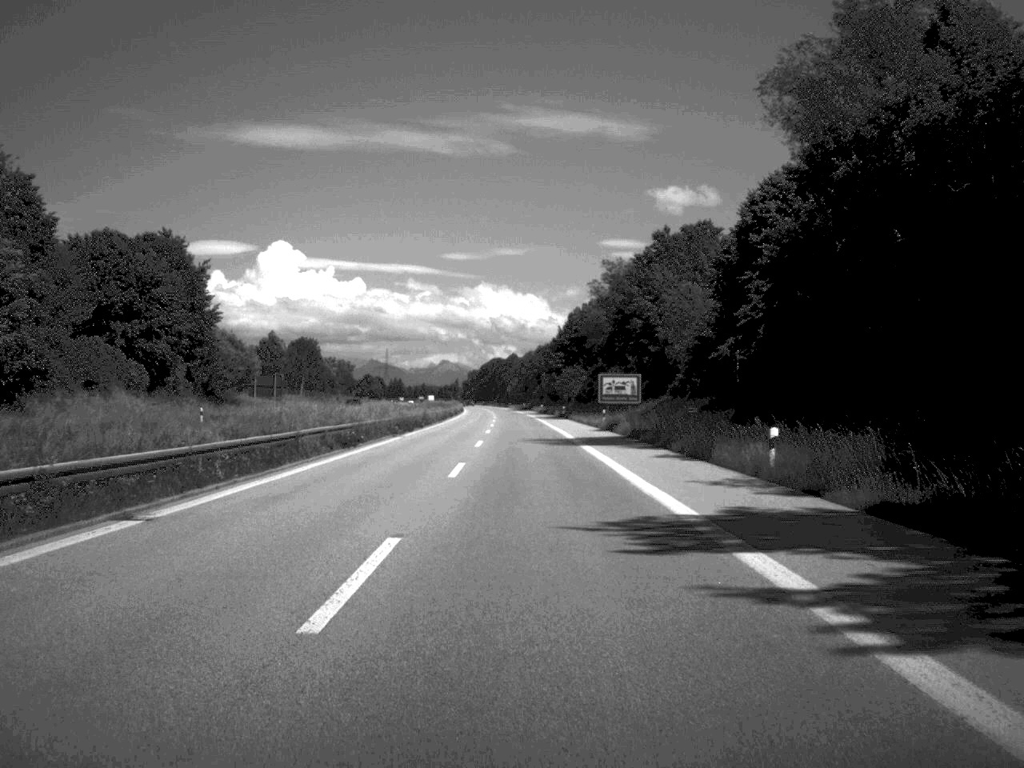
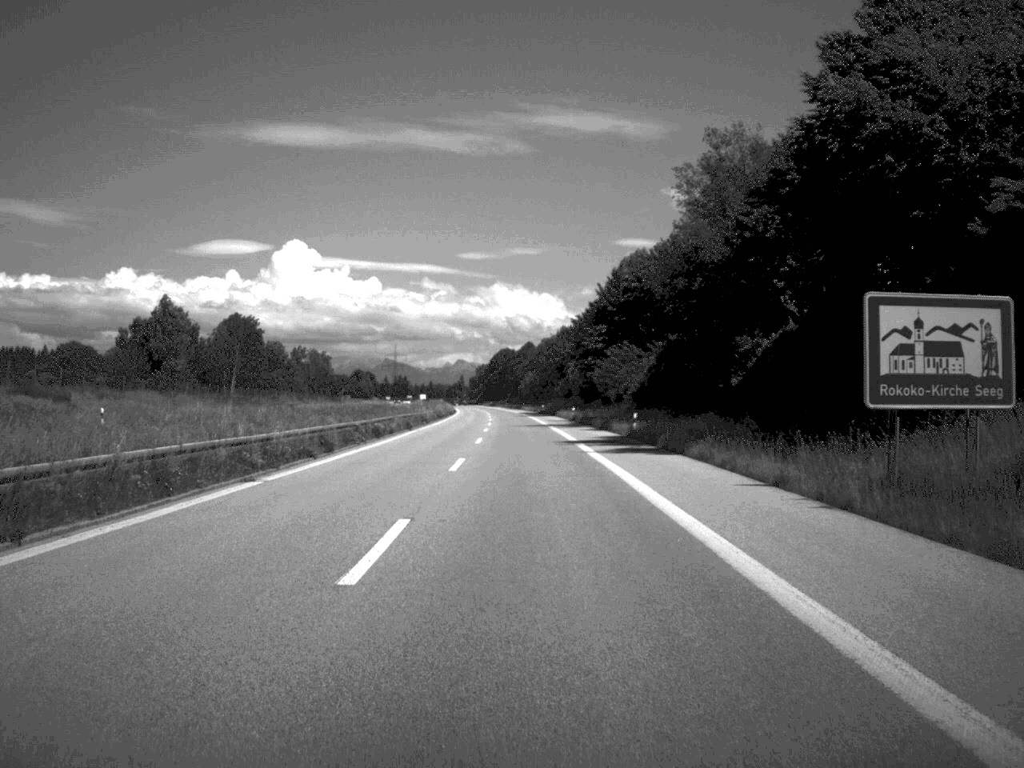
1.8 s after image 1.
(-0.5, +68.5) m; -1°
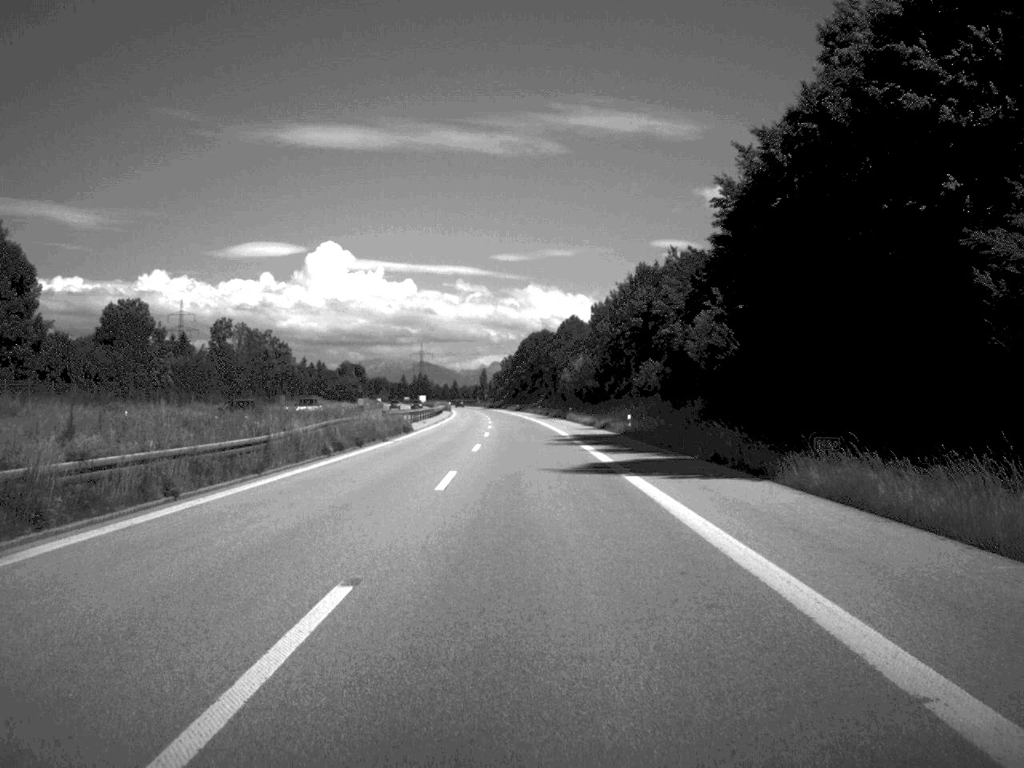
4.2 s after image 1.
(-1.2, +94.7) m; -2°
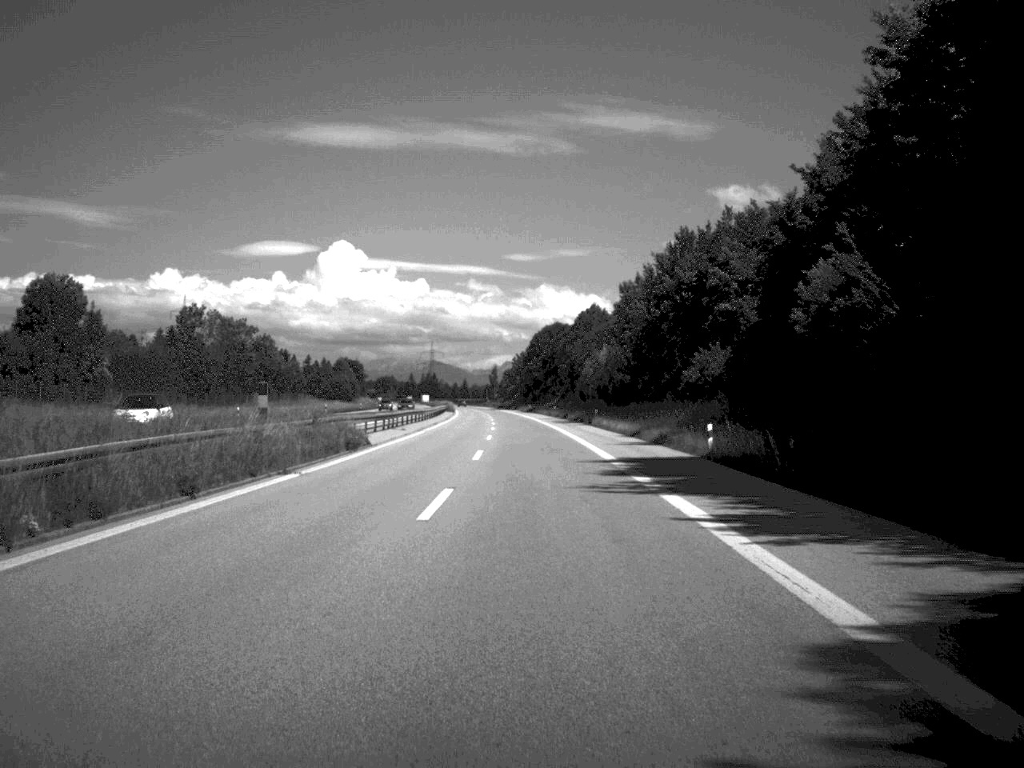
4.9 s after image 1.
(-0.1, +23.3) m; -1°
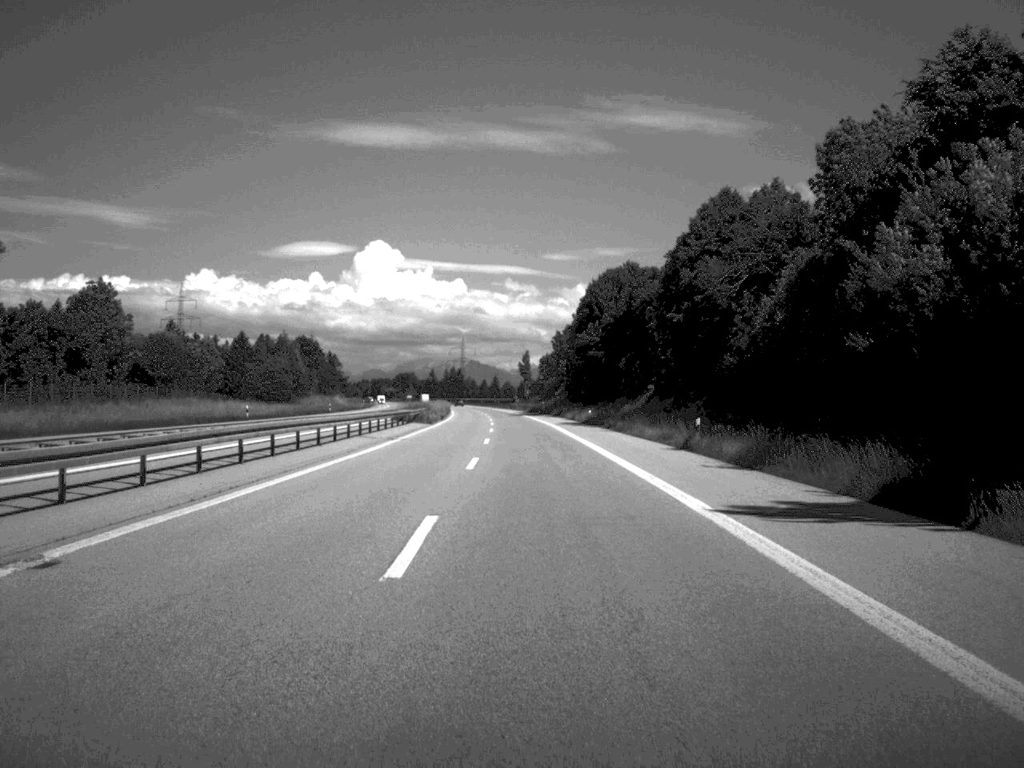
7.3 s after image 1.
(-1.4, +94.0) m; -2°
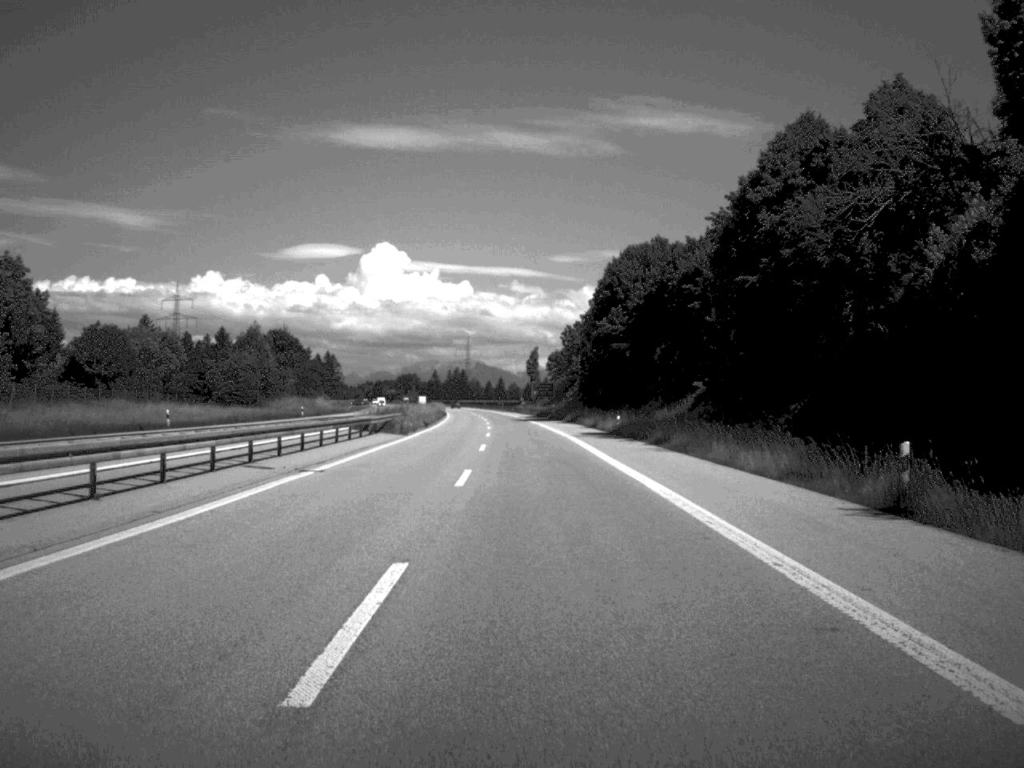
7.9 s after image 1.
(-0.1, +22.2) m; 0°
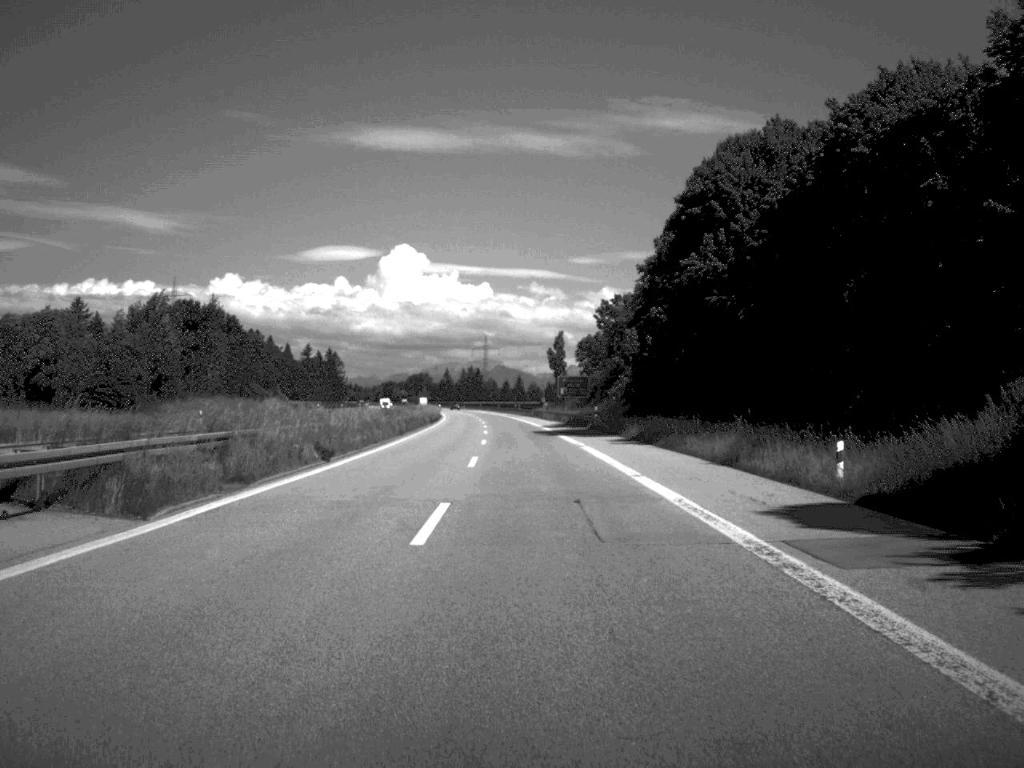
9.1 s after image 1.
(-0.4, +45.5) m; -1°
